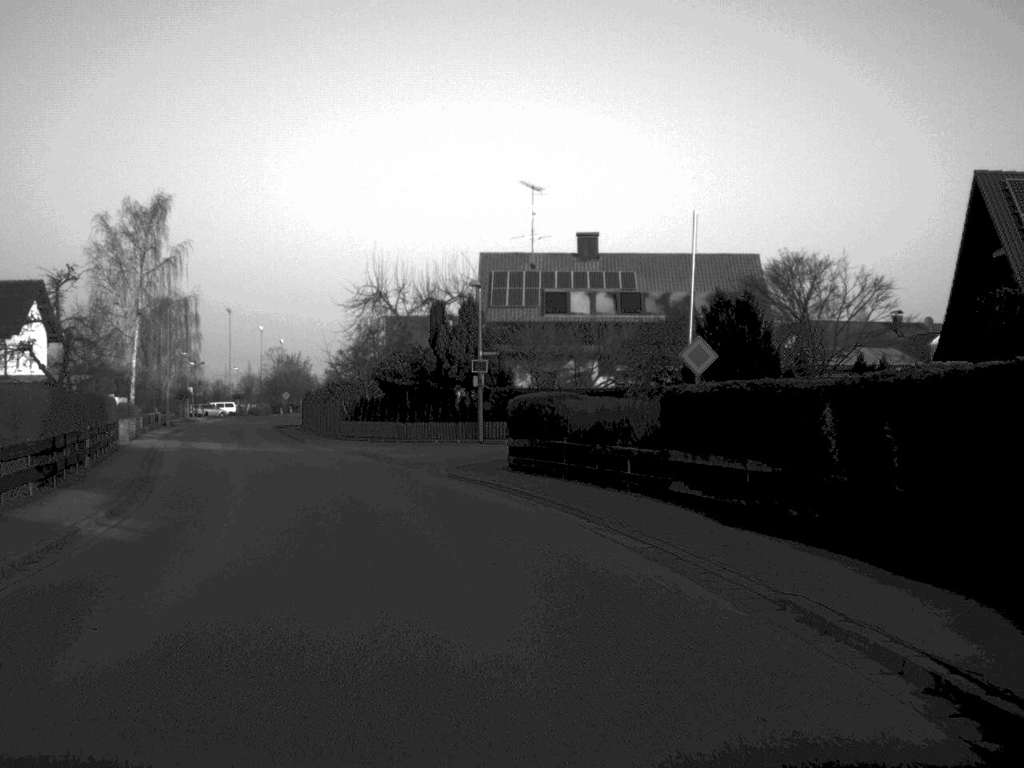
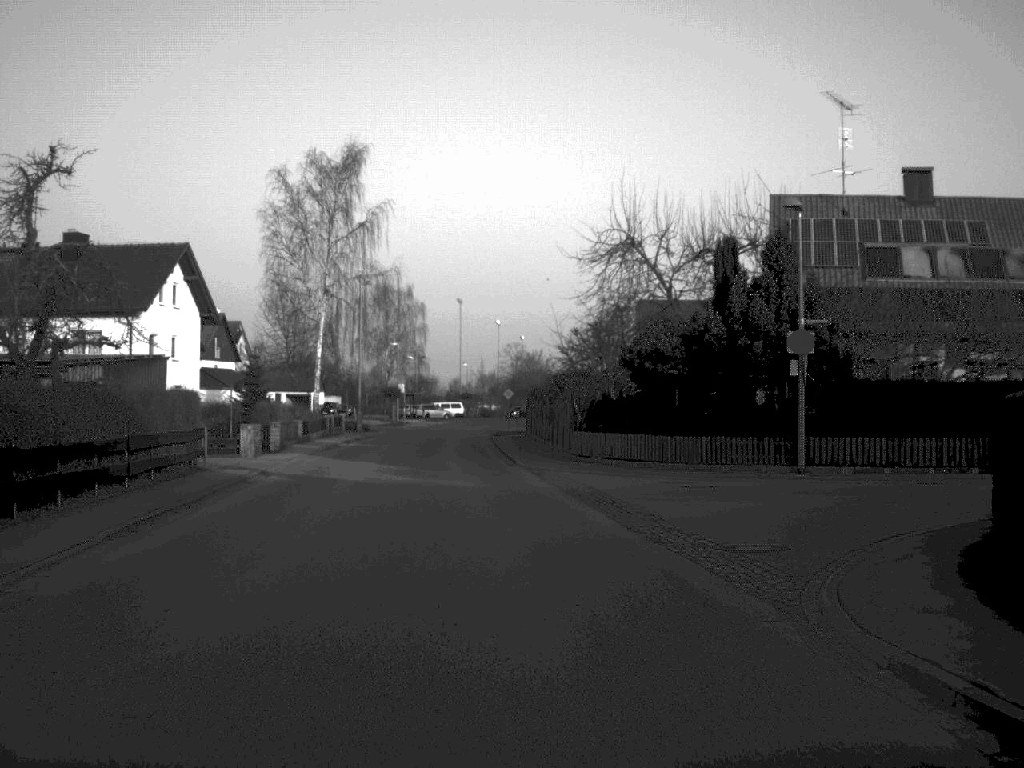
(-2.0, +20.0) m; -11°
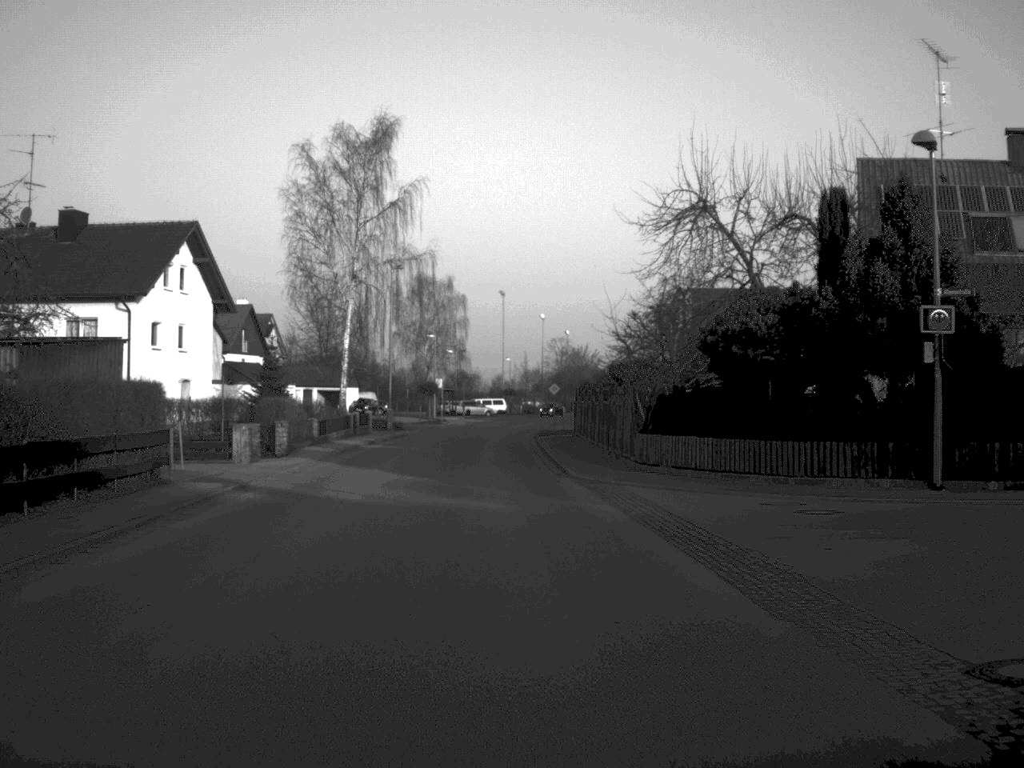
(-0.1, +6.9) m; -2°
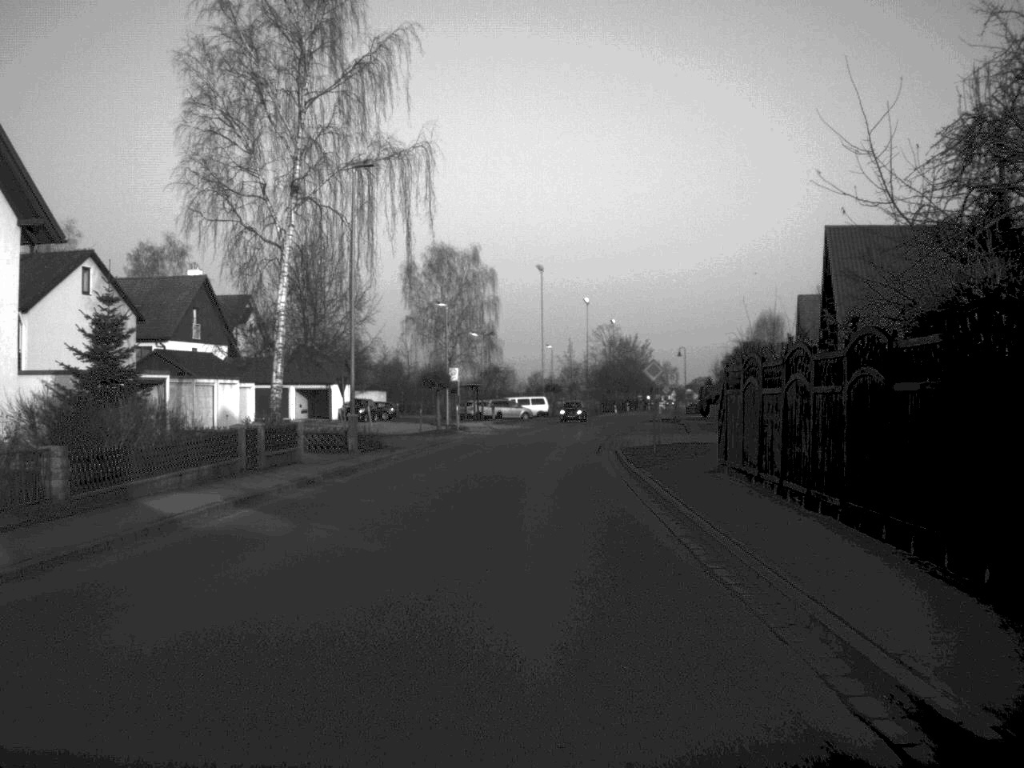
(-0.8, +30.0) m; -1°
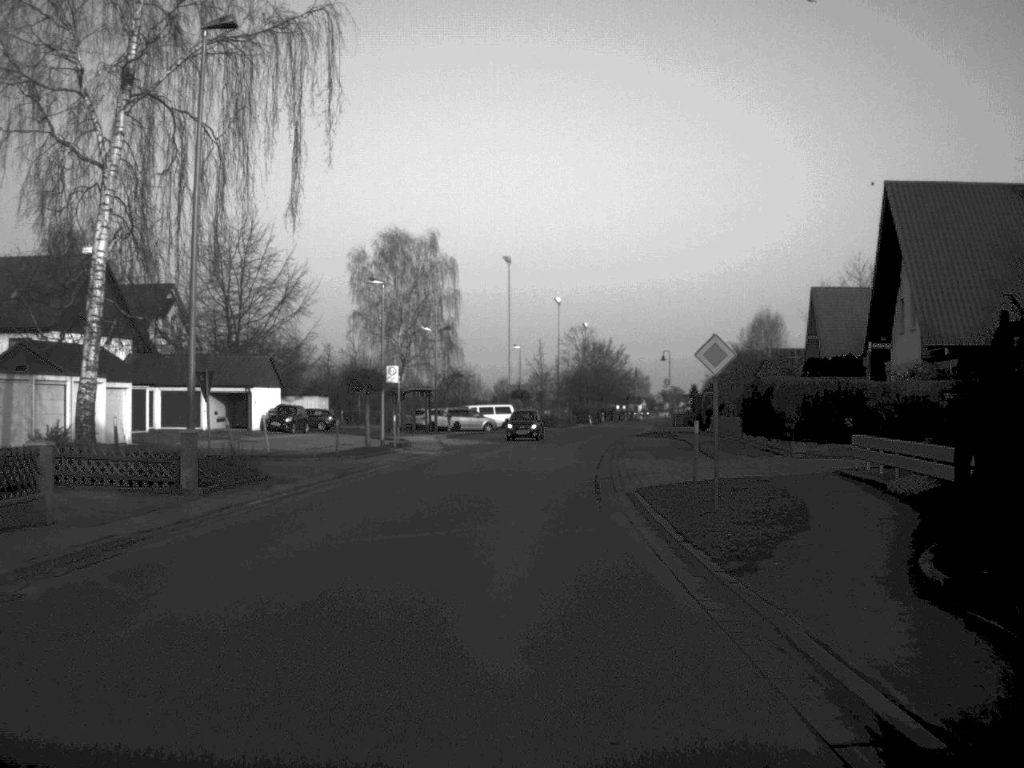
(+0.2, +15.5) m; +1°
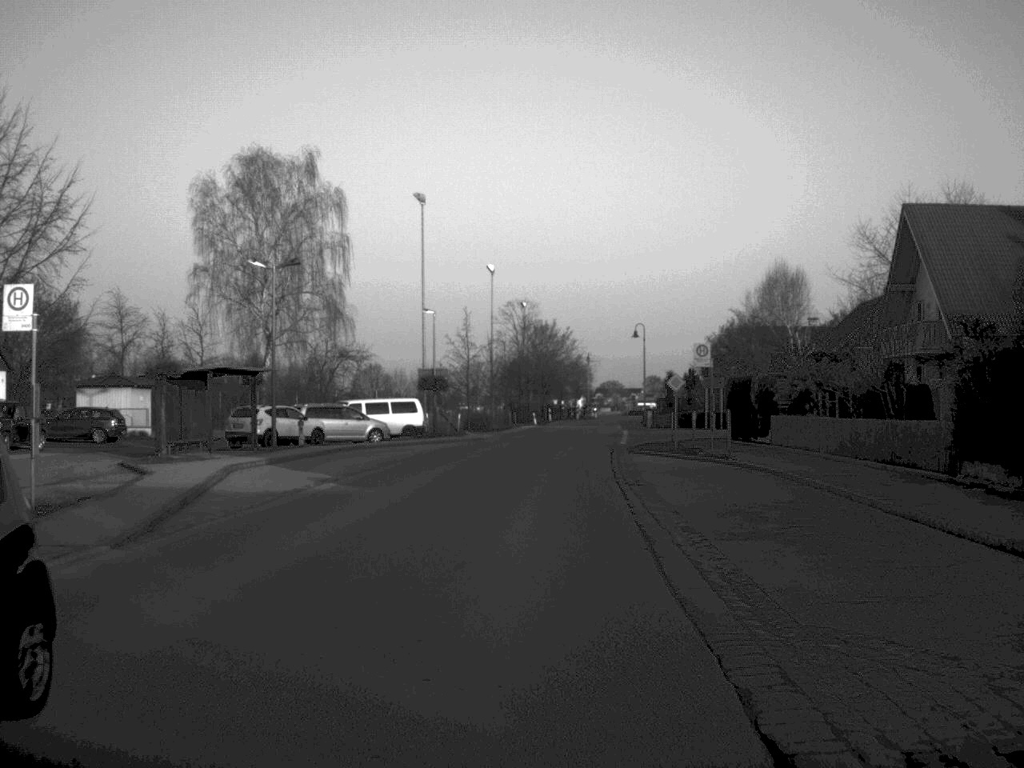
(+0.8, +33.5) m; +3°
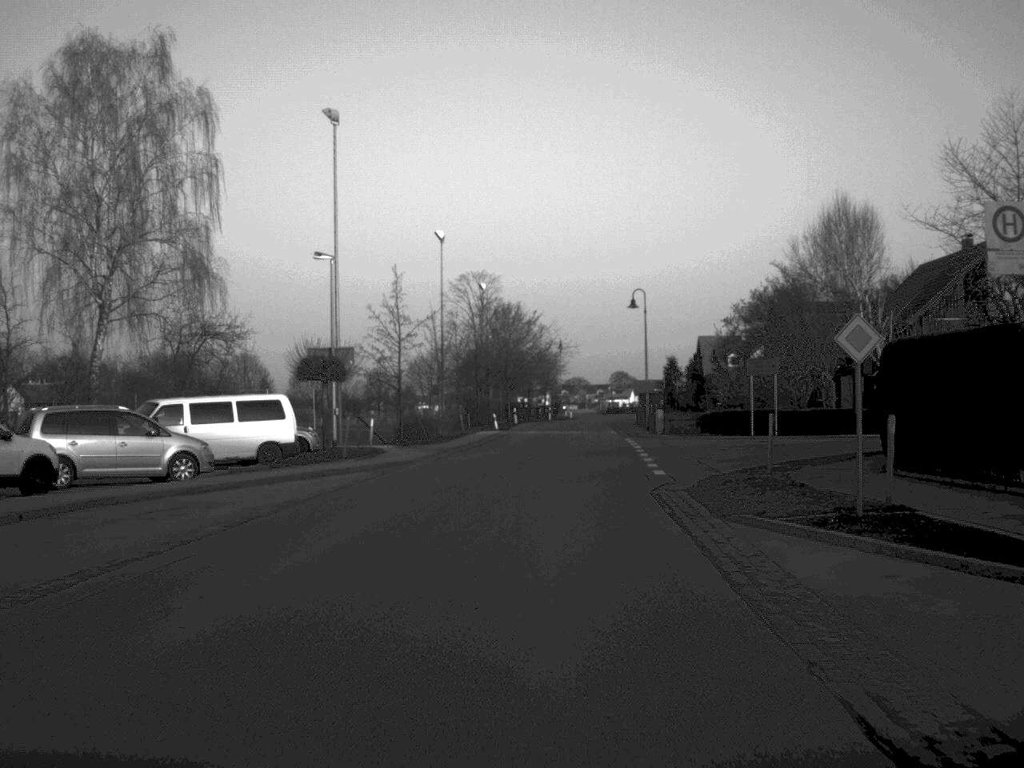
(+0.3, +24.9) m; +2°
